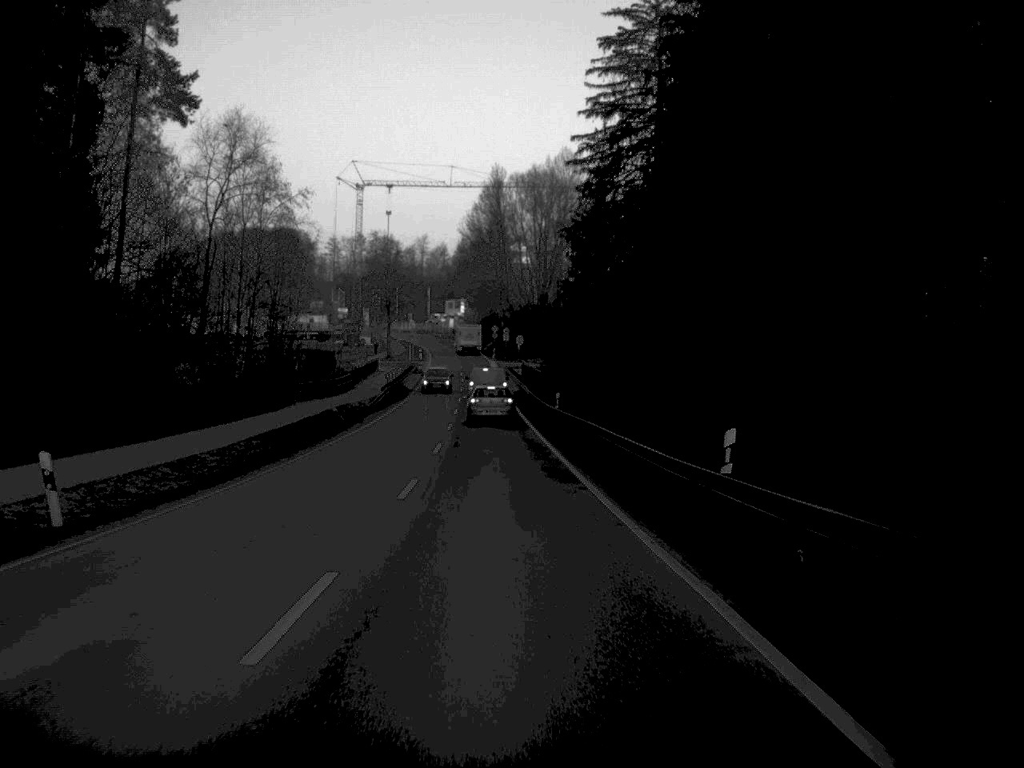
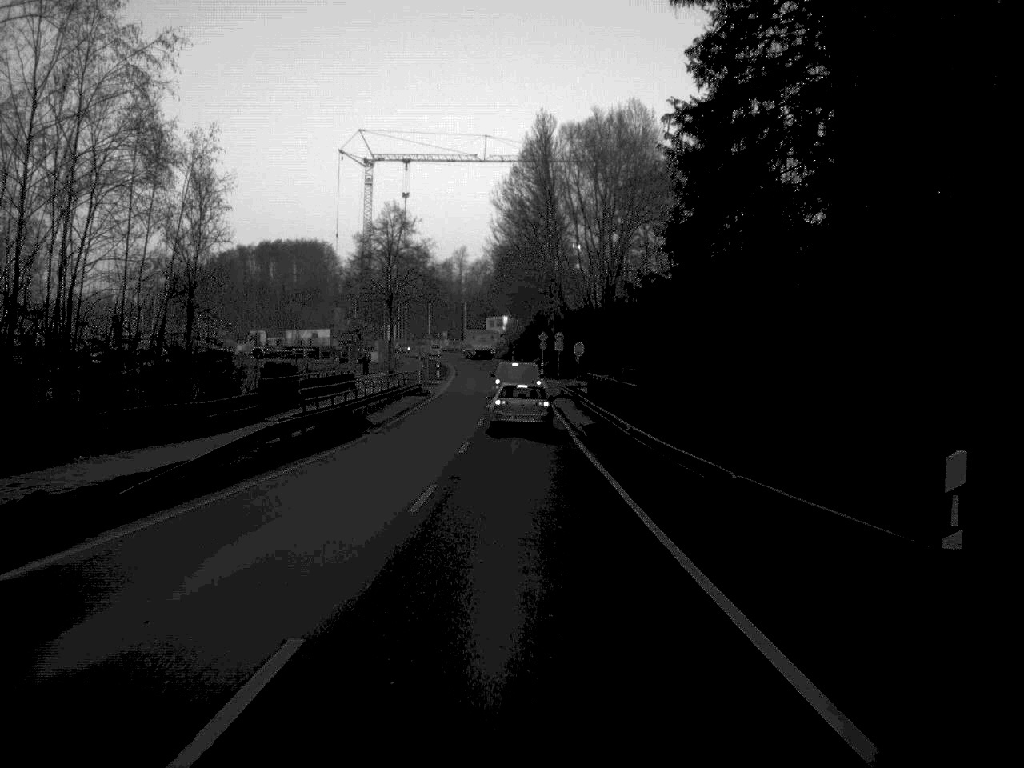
(-0.9, +39.0) m; -2°
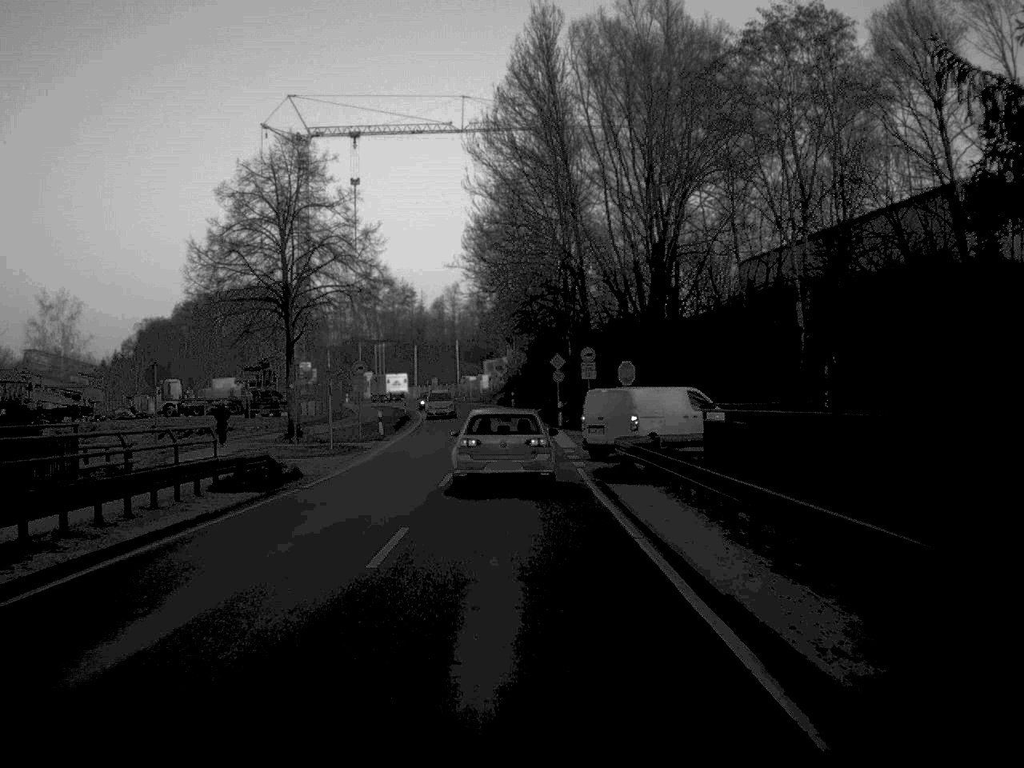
(0.0, +39.8) m; 0°
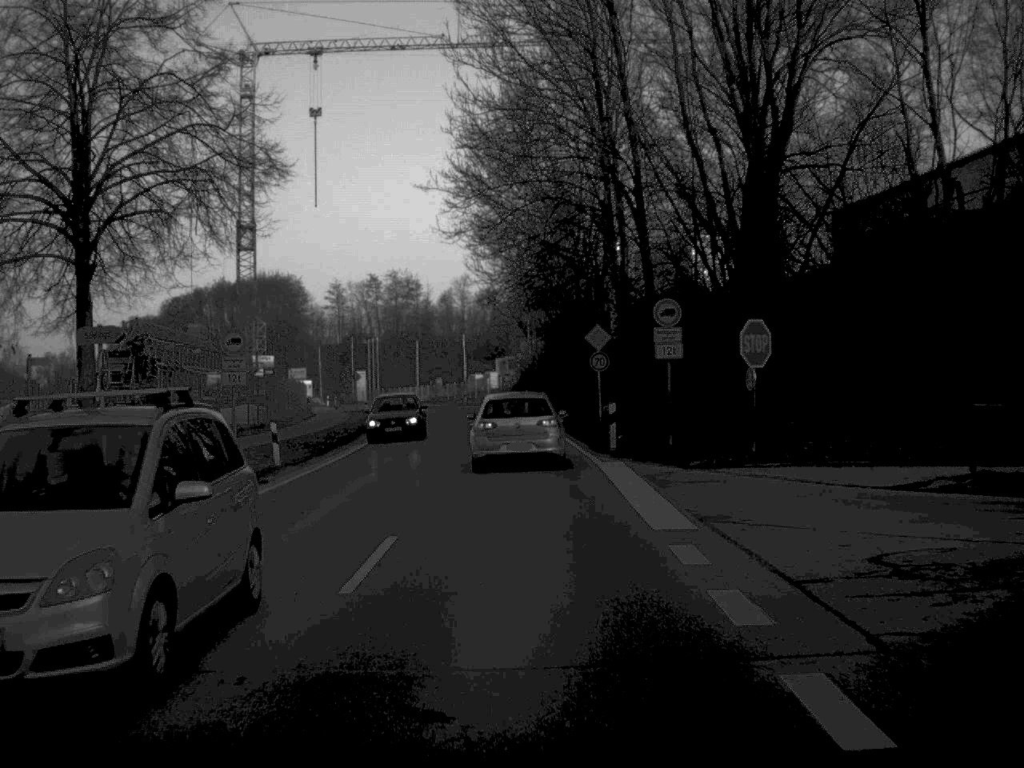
(-0.1, +25.4) m; -1°
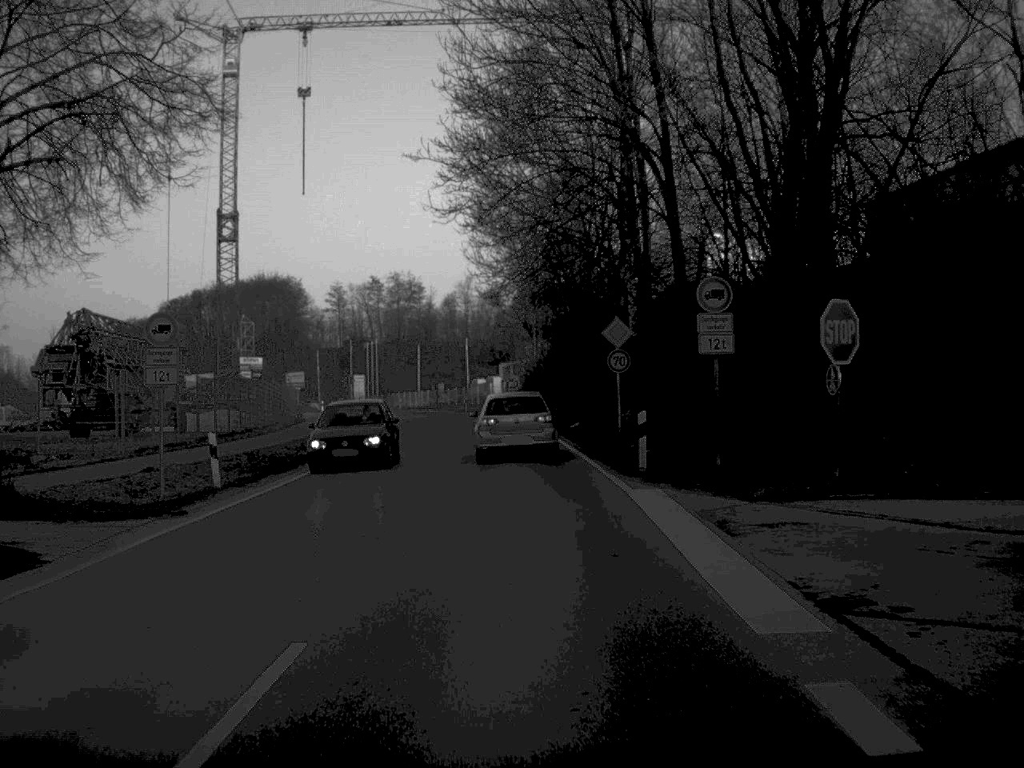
(0.0, +6.2) m; 0°
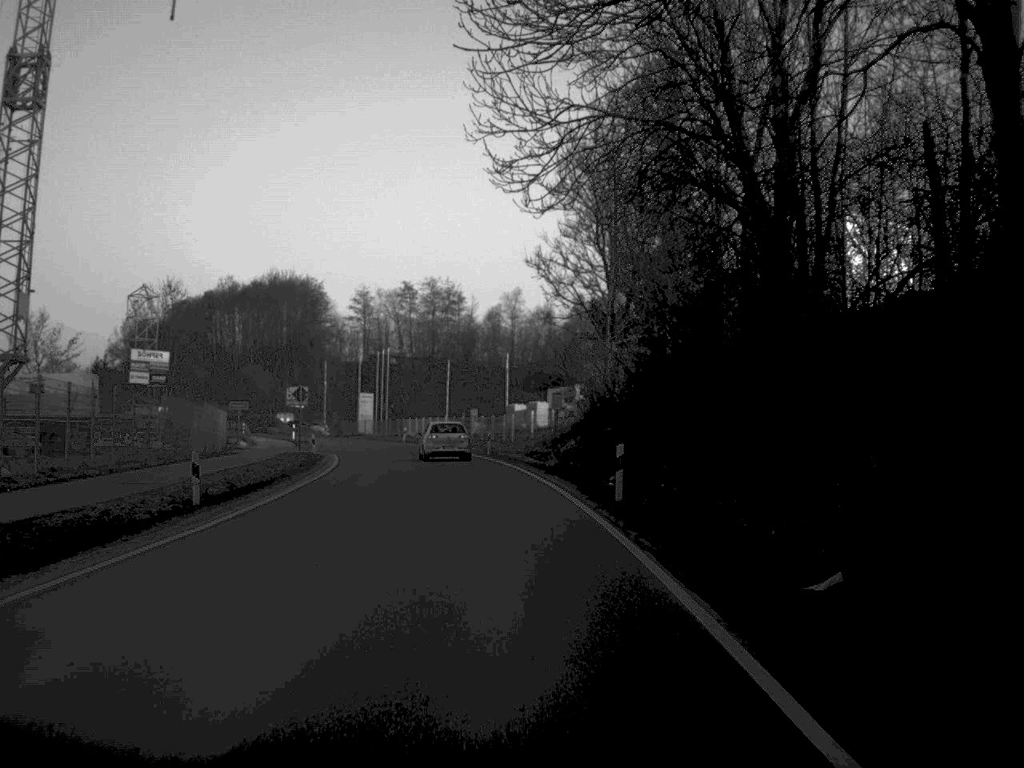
(-0.4, +35.3) m; -2°
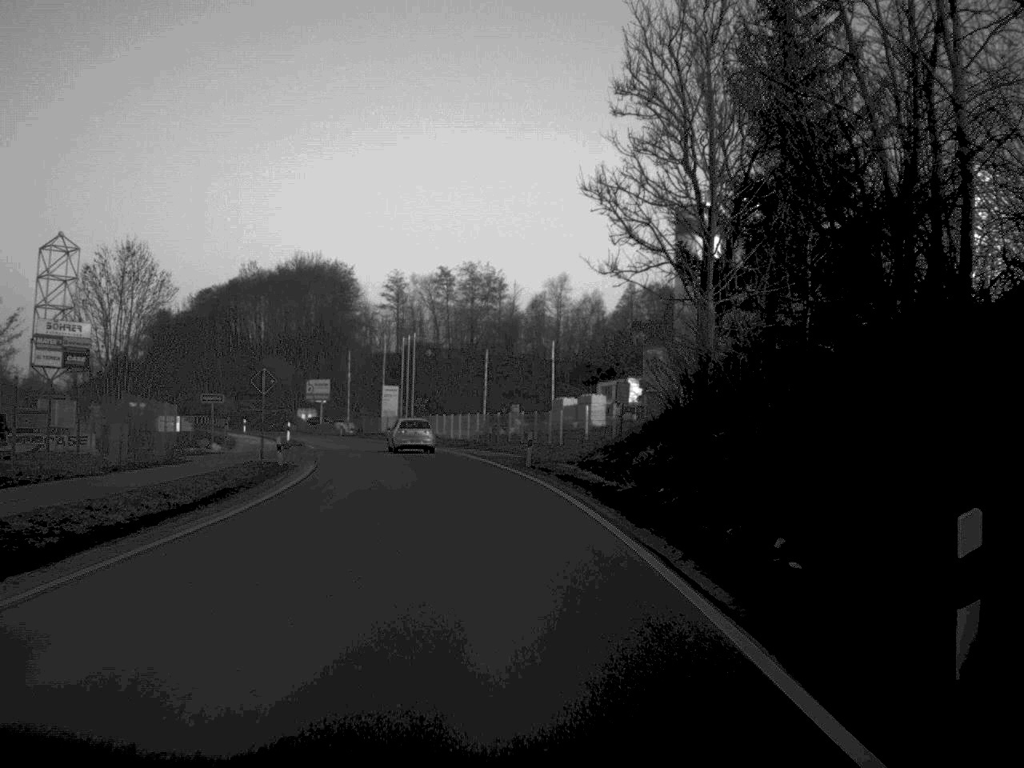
(-0.3, +16.4) m; -2°
